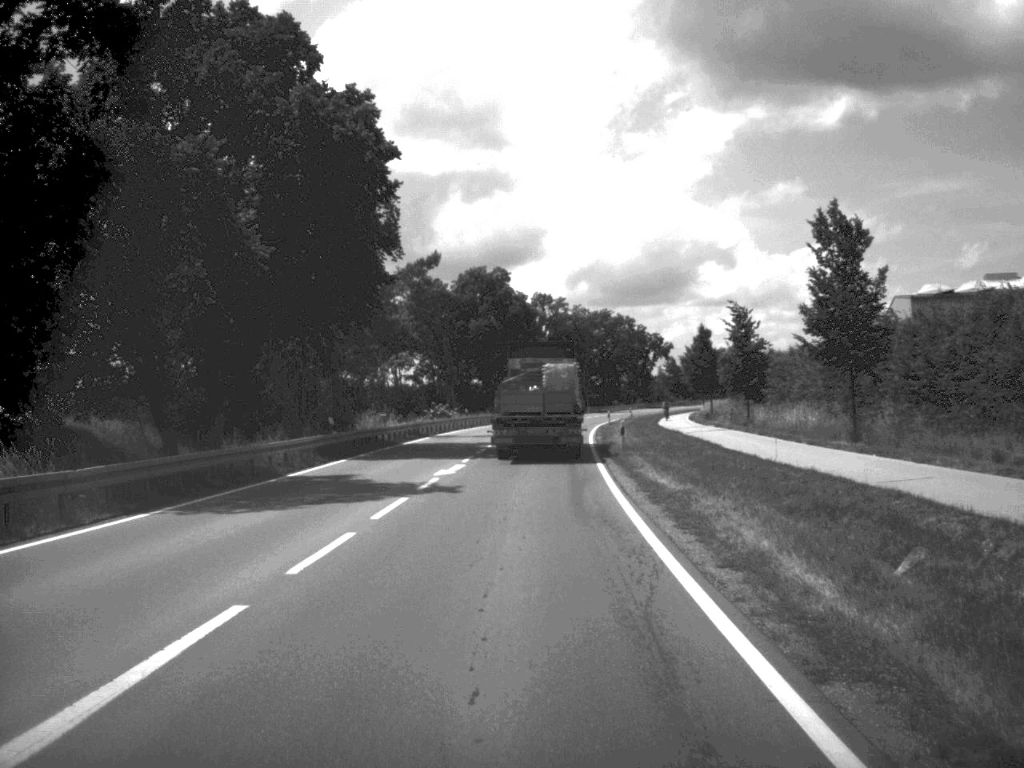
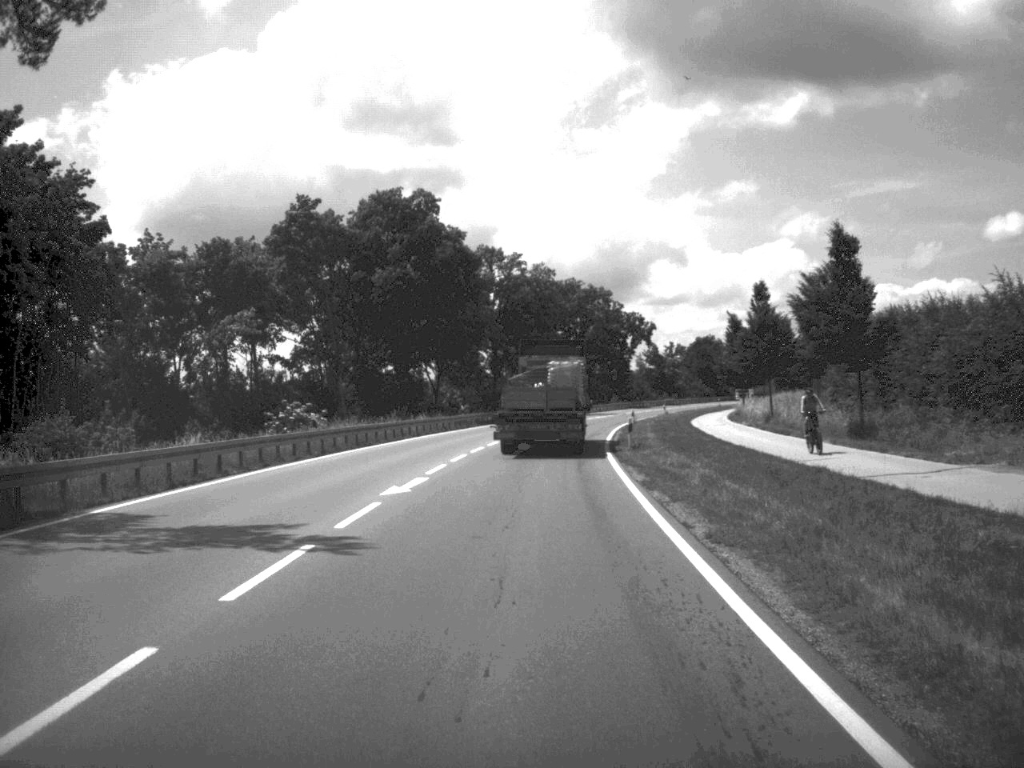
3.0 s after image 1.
(+0.8, +49.0) m; +2°
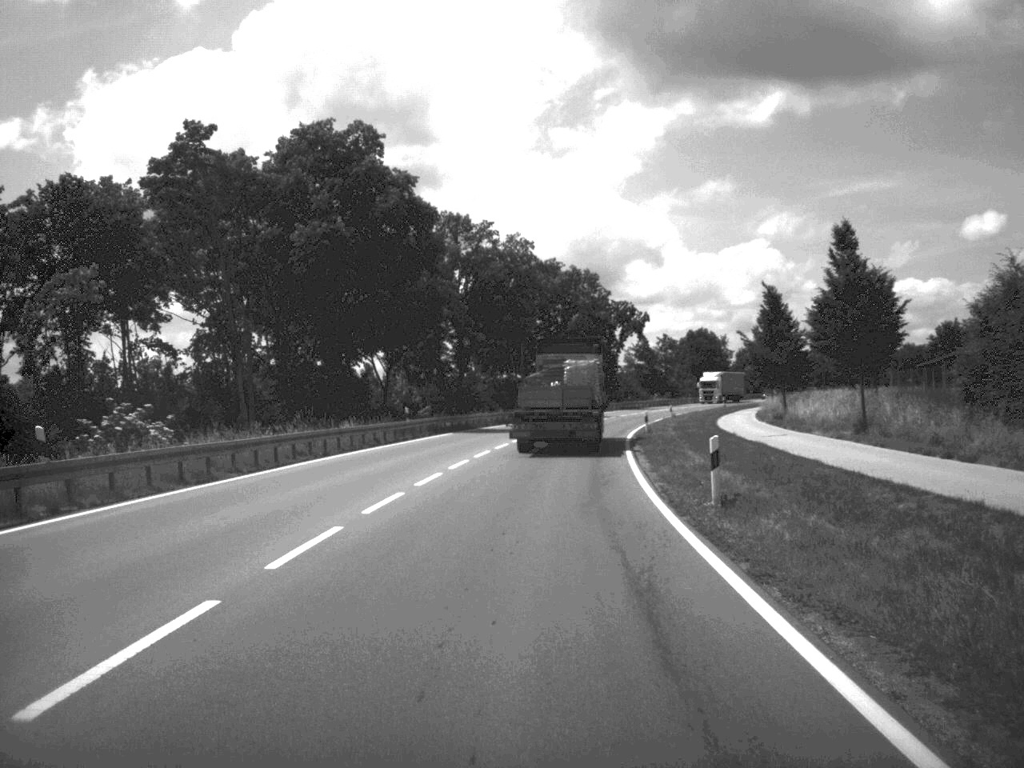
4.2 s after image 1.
(+0.2, +21.6) m; +1°
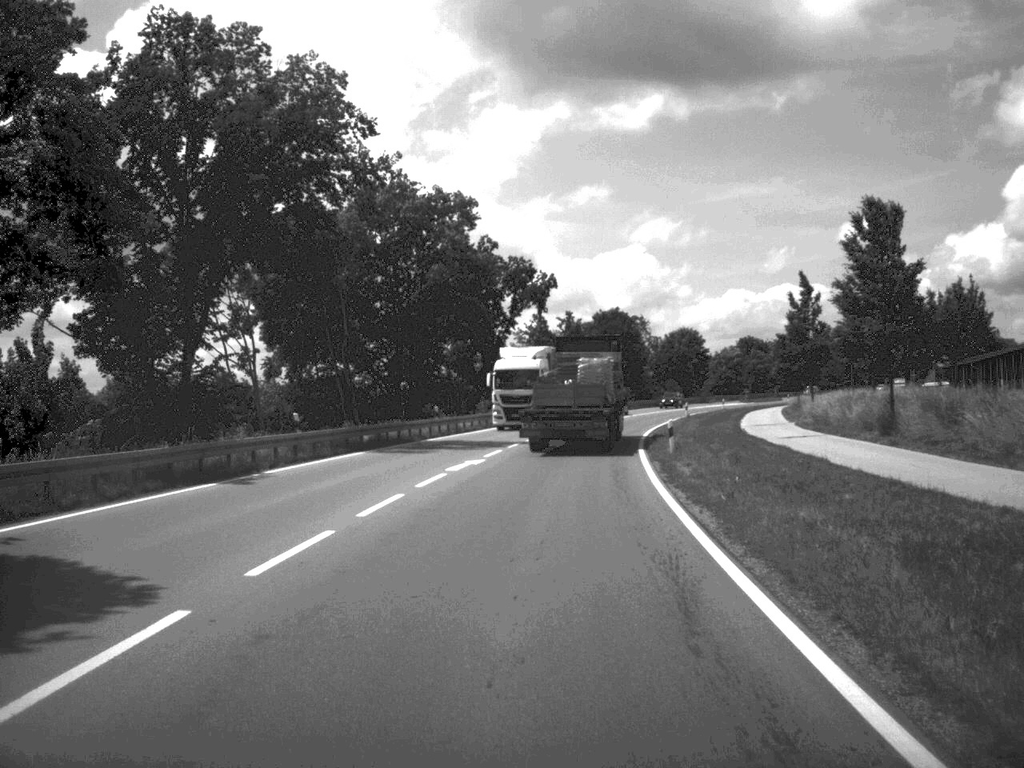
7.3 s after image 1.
(+2.5, +53.4) m; +5°
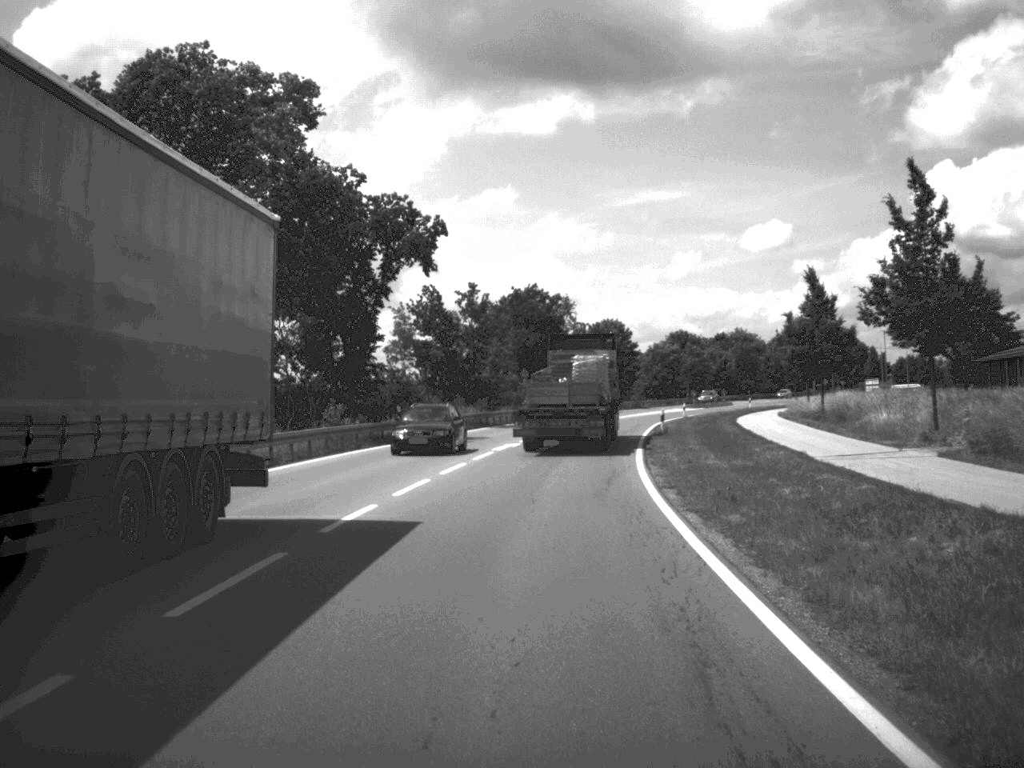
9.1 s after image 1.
(+1.1, +31.6) m; +4°
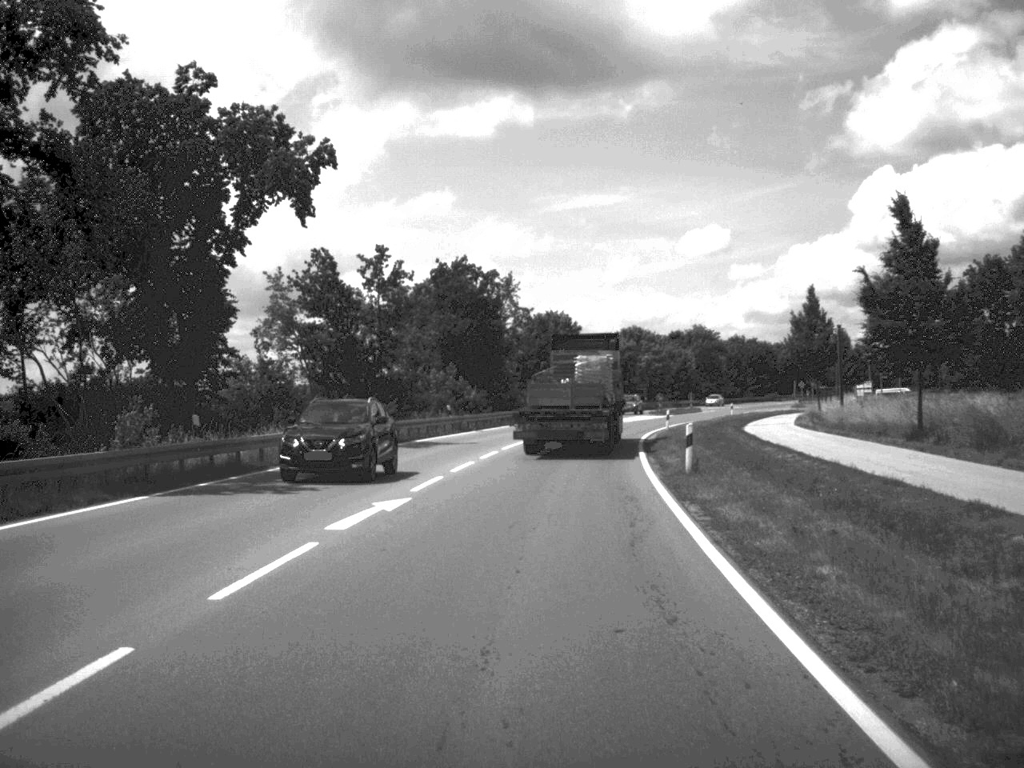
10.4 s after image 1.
(+0.5, +22.5) m; +3°
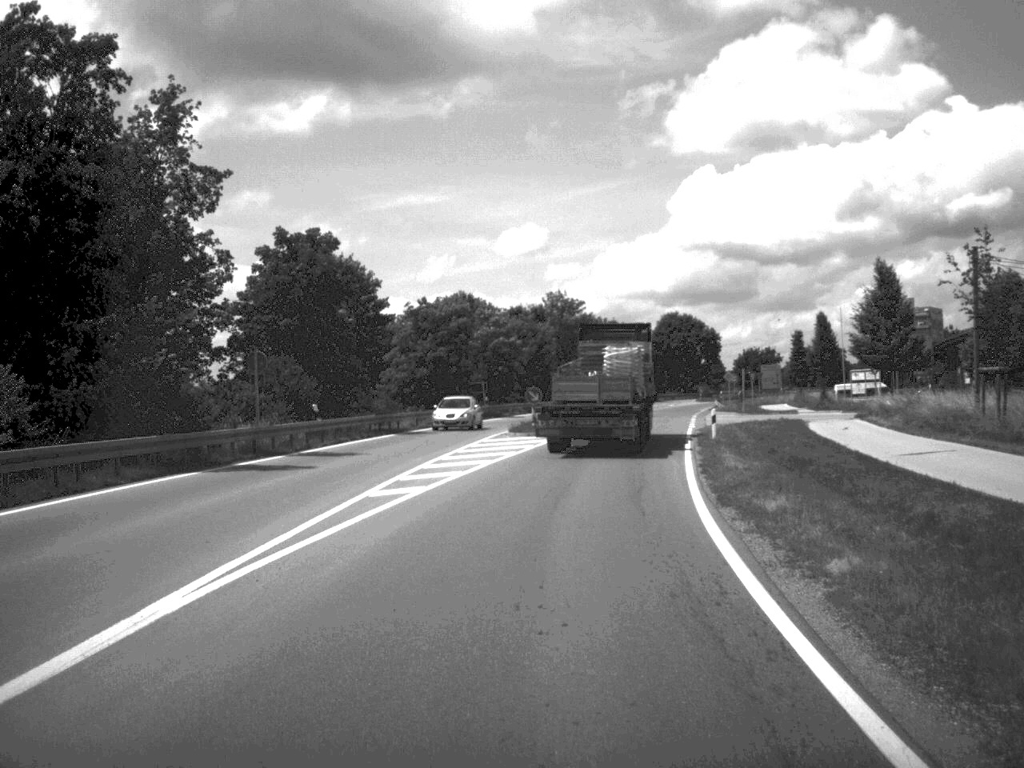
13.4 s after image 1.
(+3.3, +53.9) m; +8°
